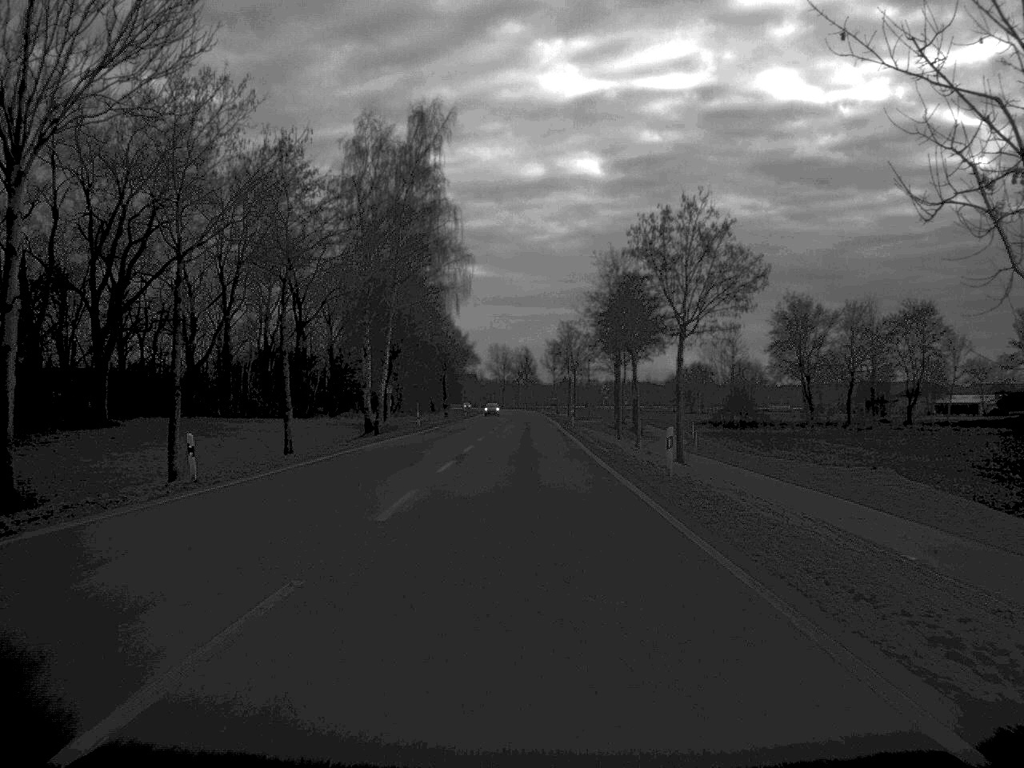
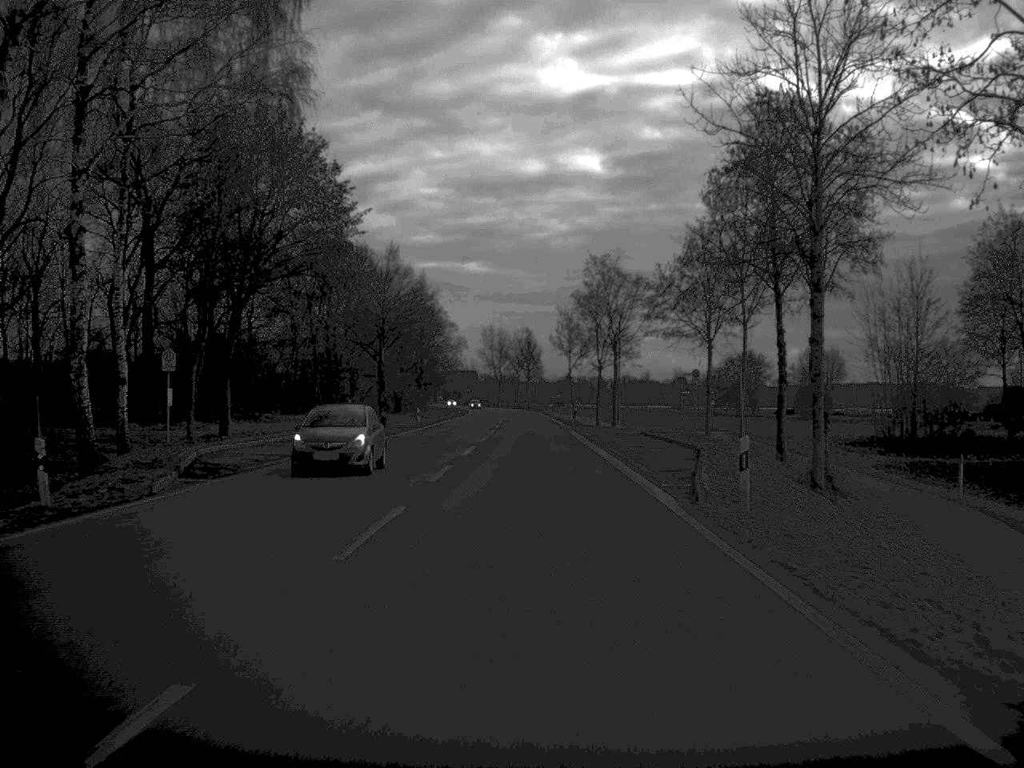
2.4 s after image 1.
(0.0, +63.9) m; 0°
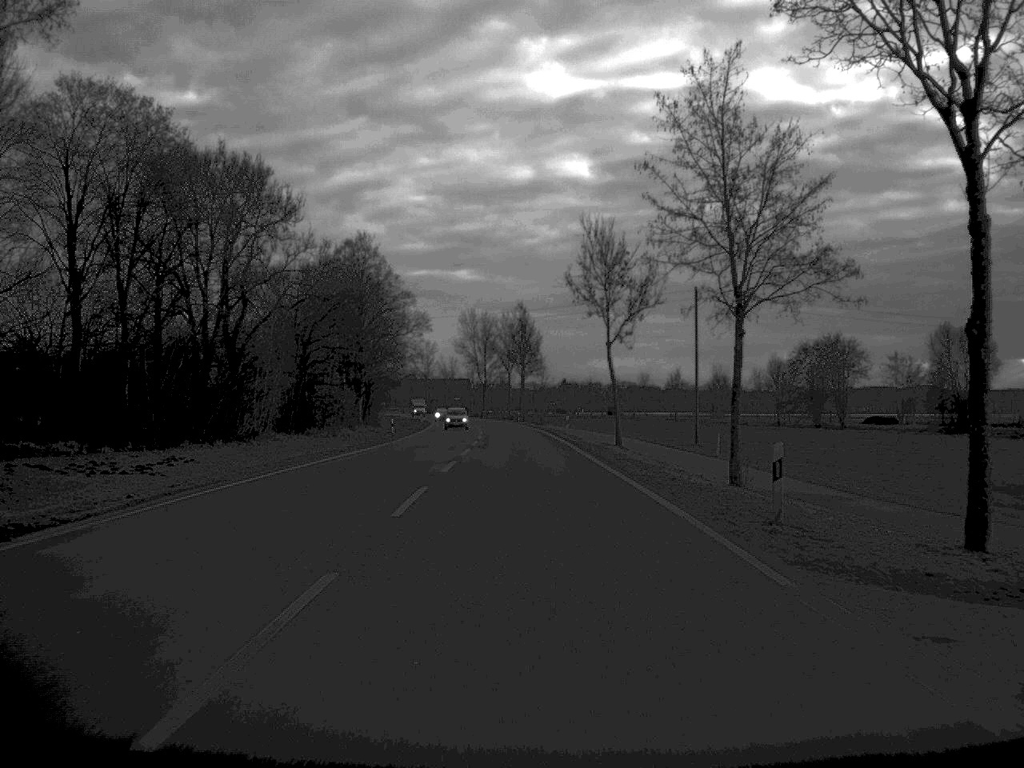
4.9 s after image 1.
(0.0, +66.2) m; 0°
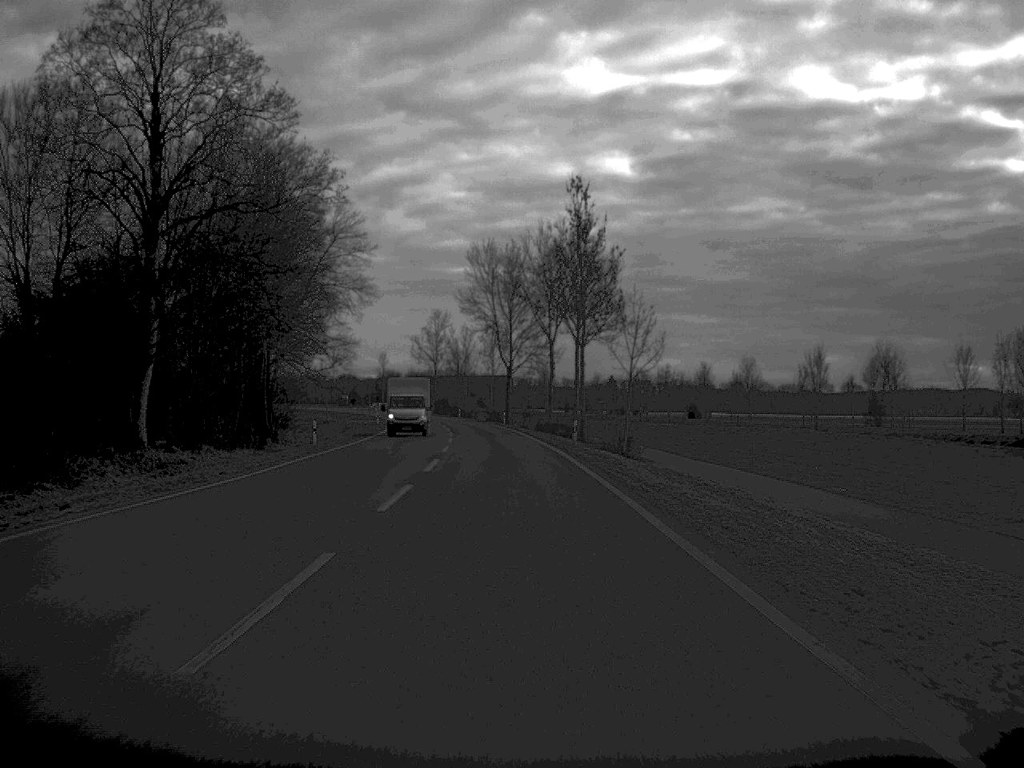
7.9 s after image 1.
(-1.0, +81.8) m; -2°
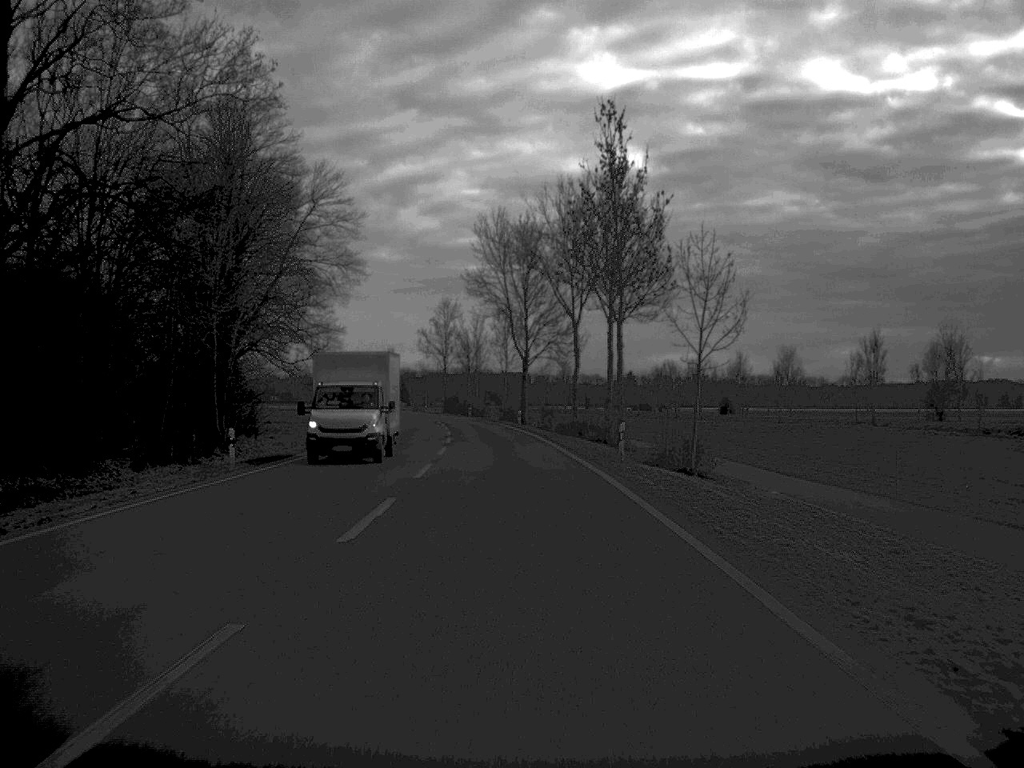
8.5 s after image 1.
(-0.1, +16.4) m; -1°
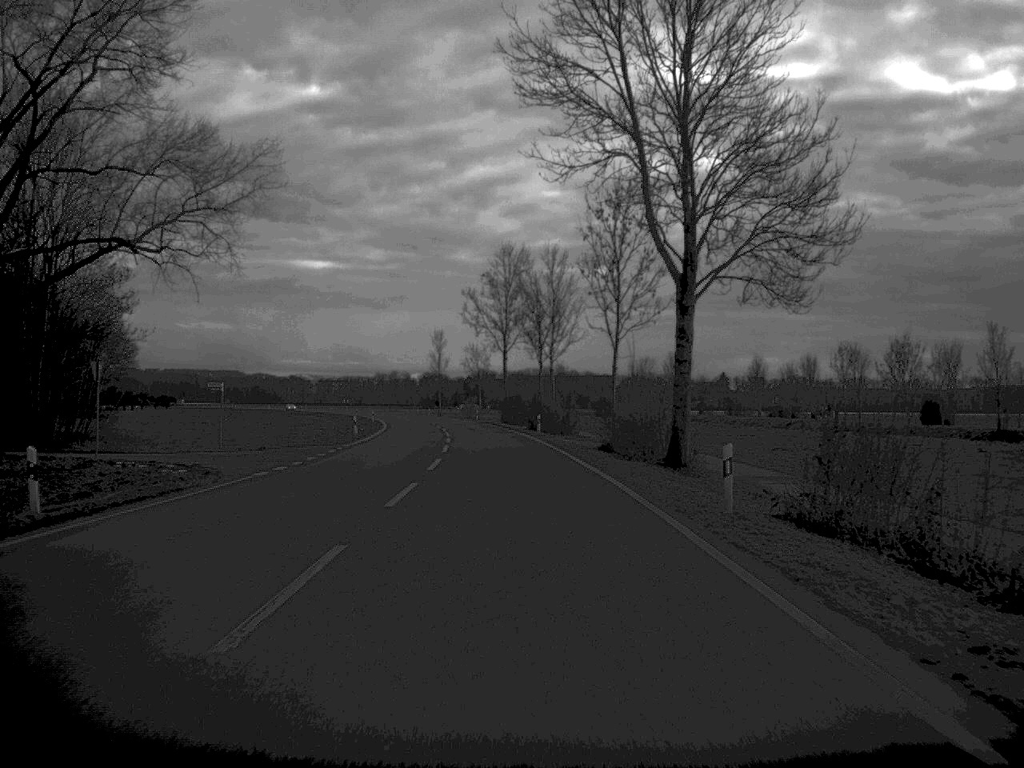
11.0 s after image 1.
(-2.1, +66.1) m; -4°
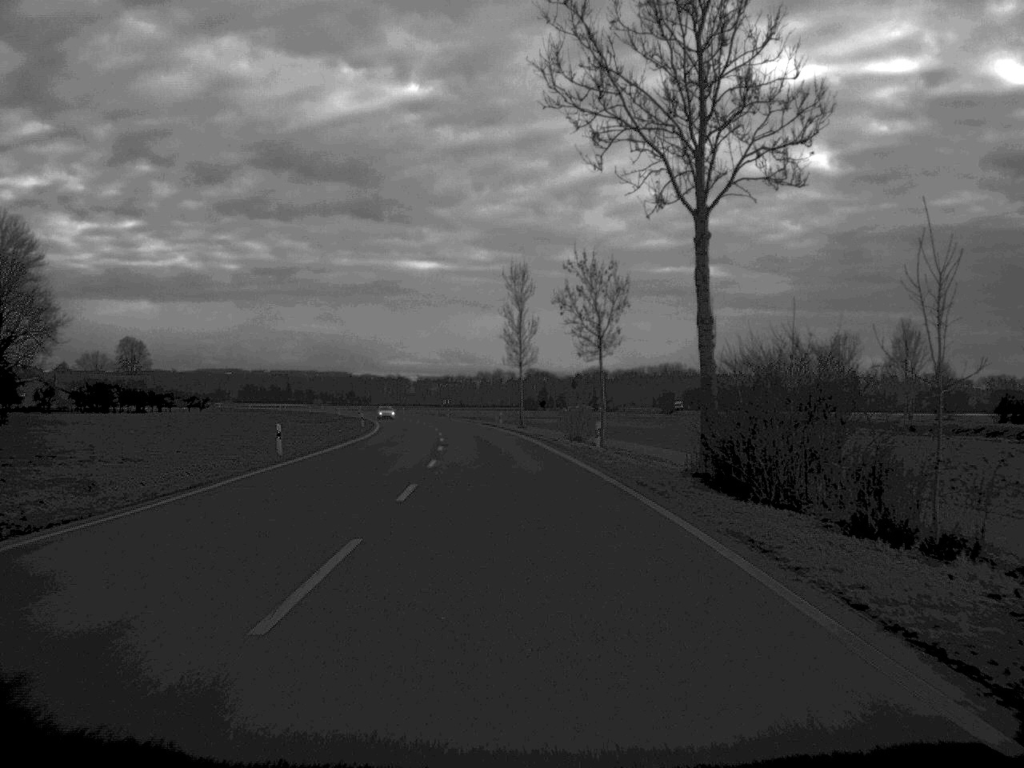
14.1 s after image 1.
(-3.5, +81.7) m; -5°
